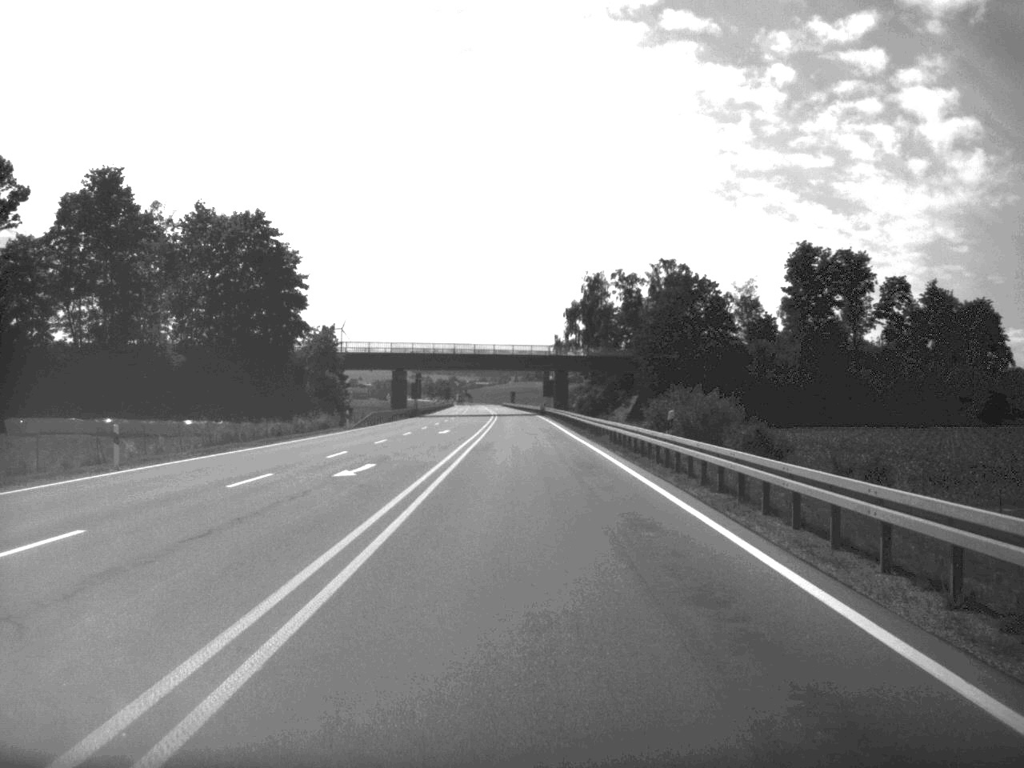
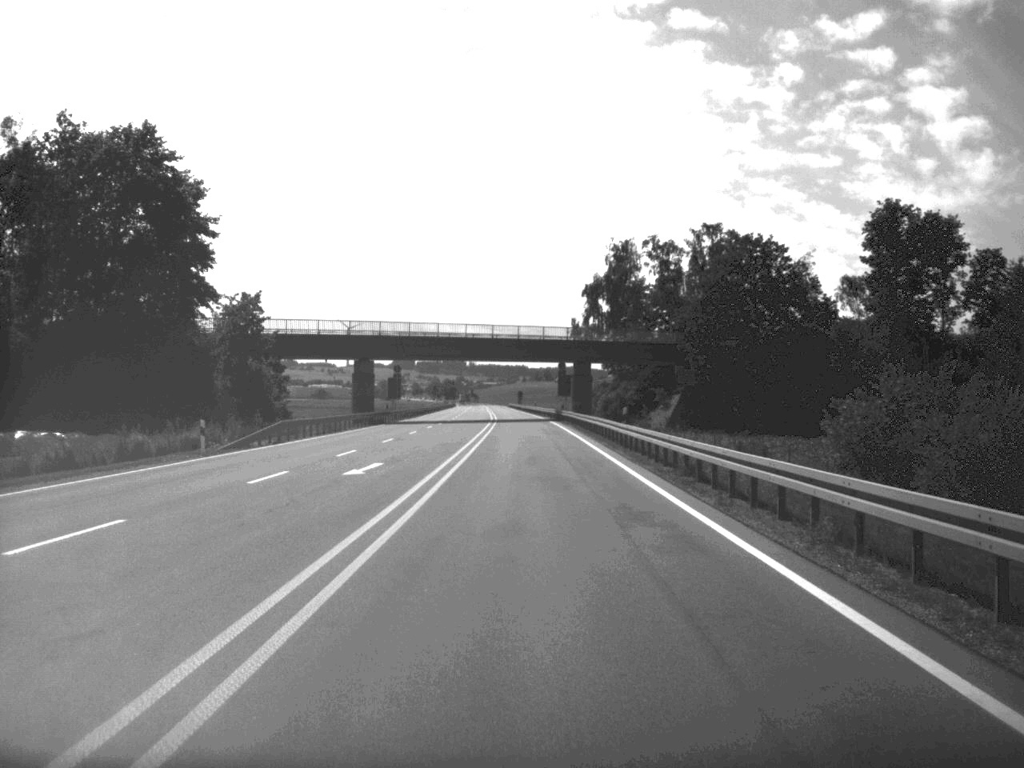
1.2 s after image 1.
(-0.1, +34.4) m; 0°
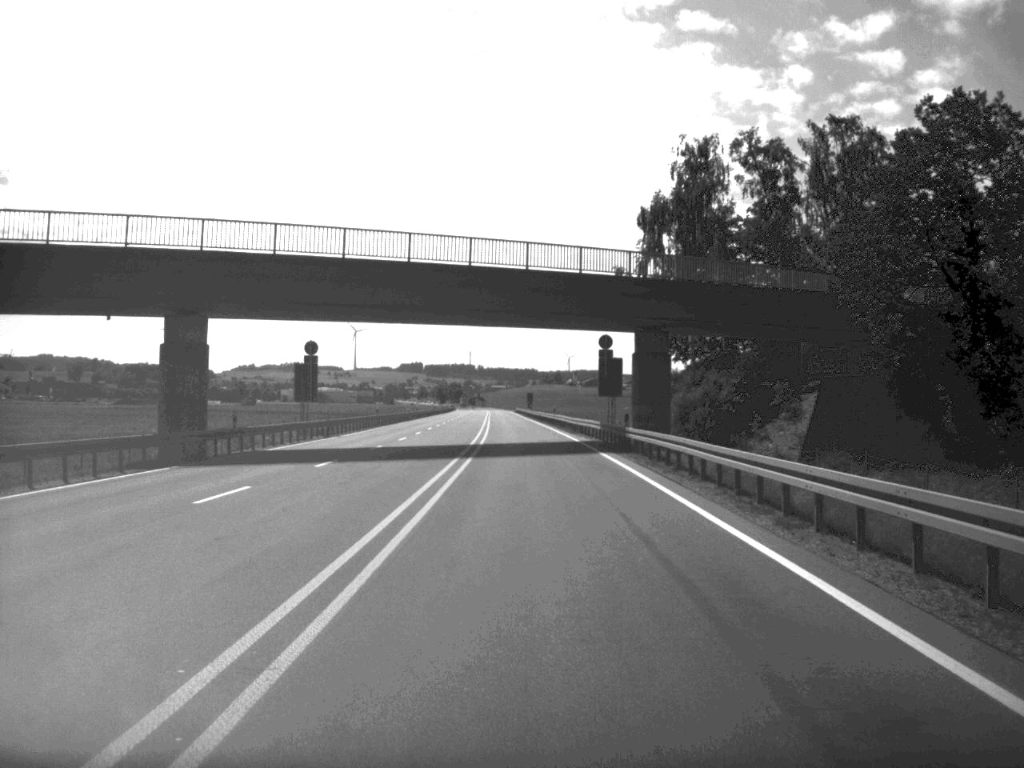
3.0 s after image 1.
(-0.3, +52.6) m; -1°
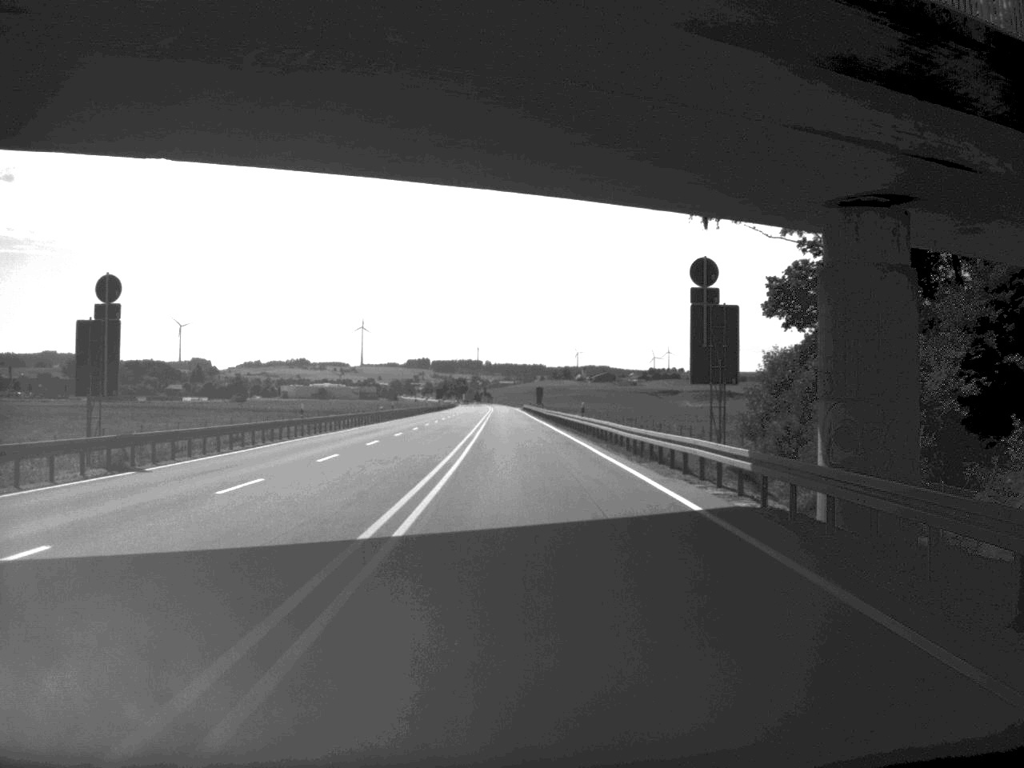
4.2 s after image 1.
(-0.1, +34.2) m; 0°
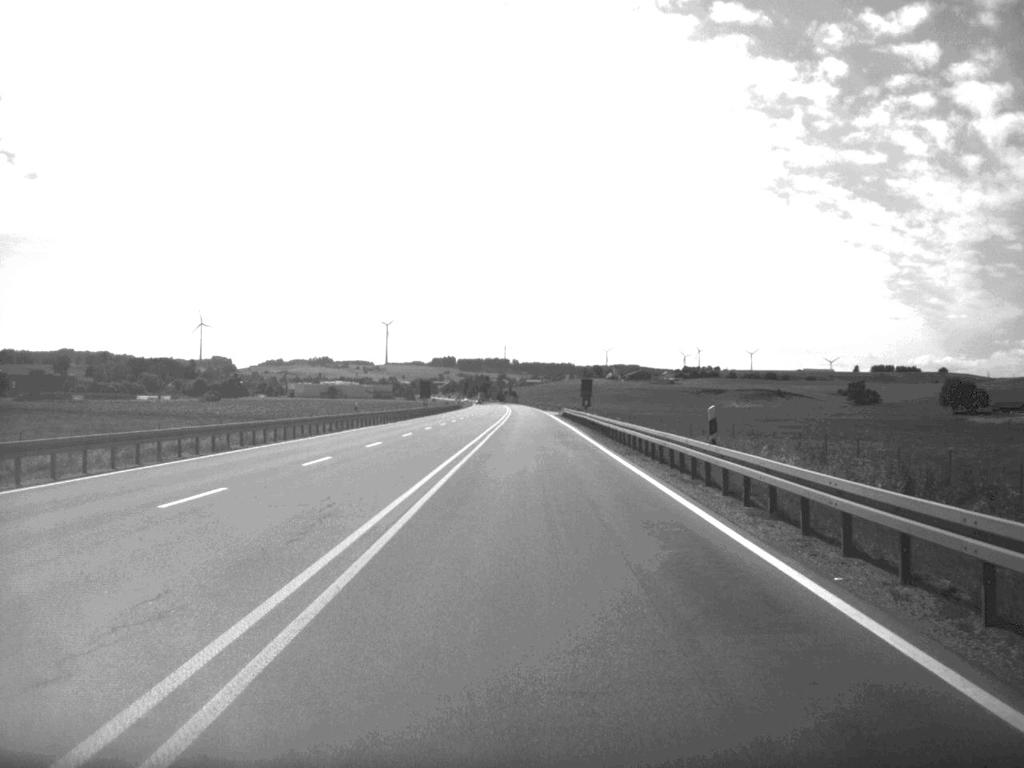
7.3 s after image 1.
(-1.3, +87.0) m; -1°
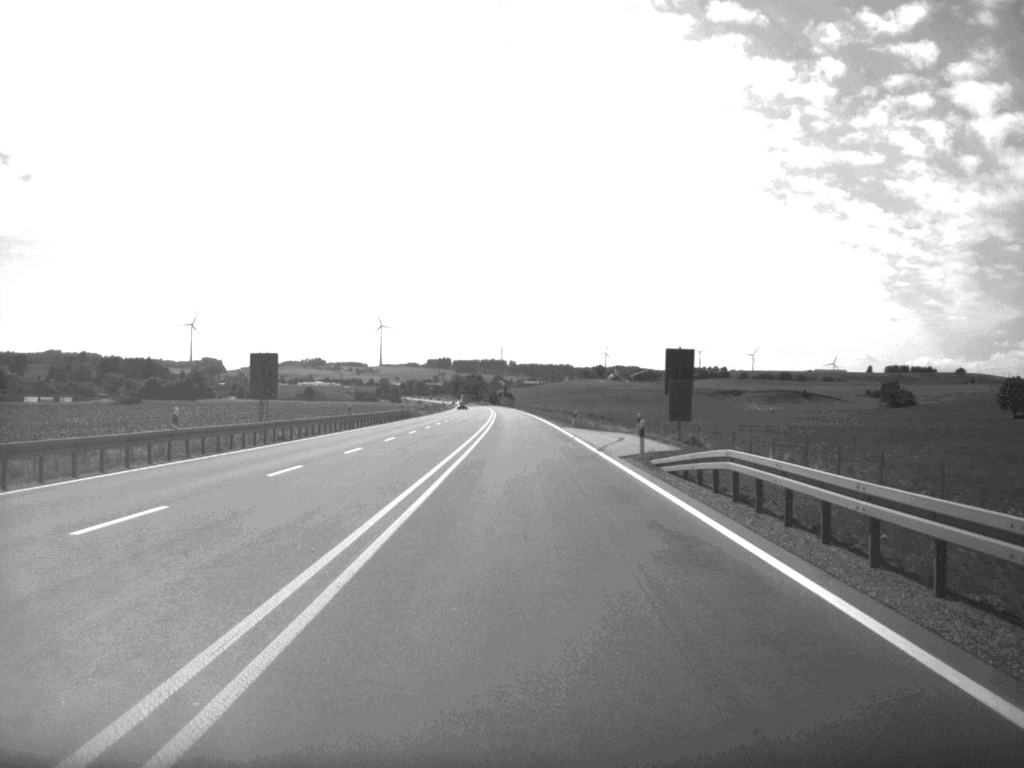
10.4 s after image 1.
(-0.1, +87.4) m; 0°
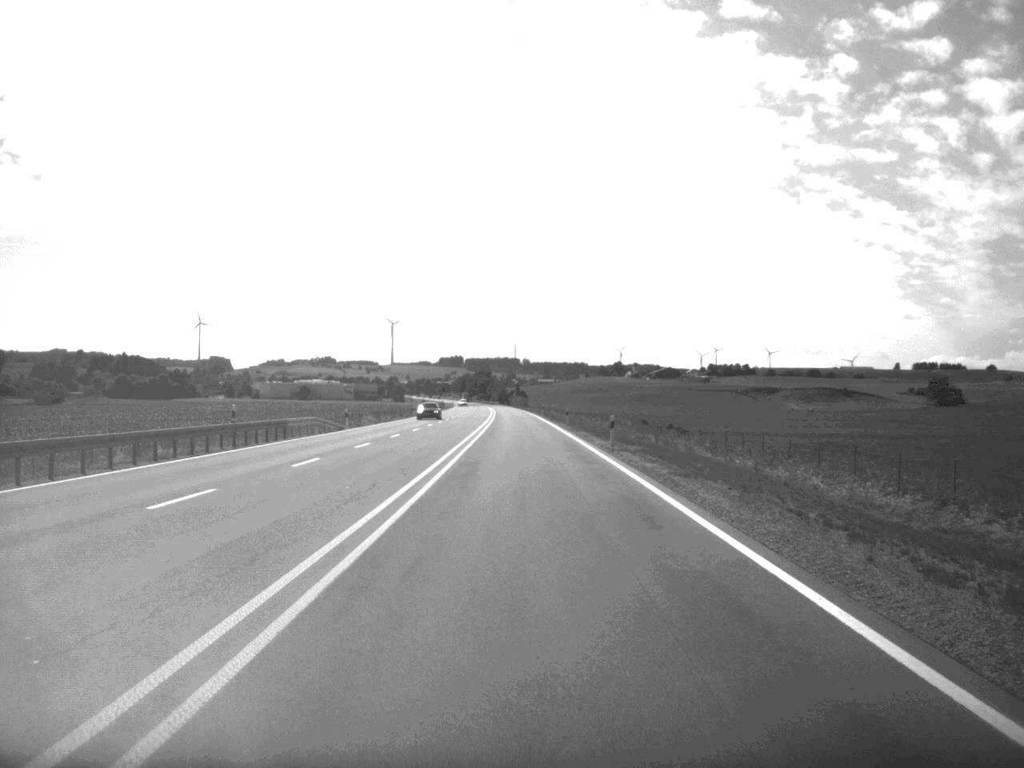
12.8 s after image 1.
(-0.5, +68.1) m; -1°
